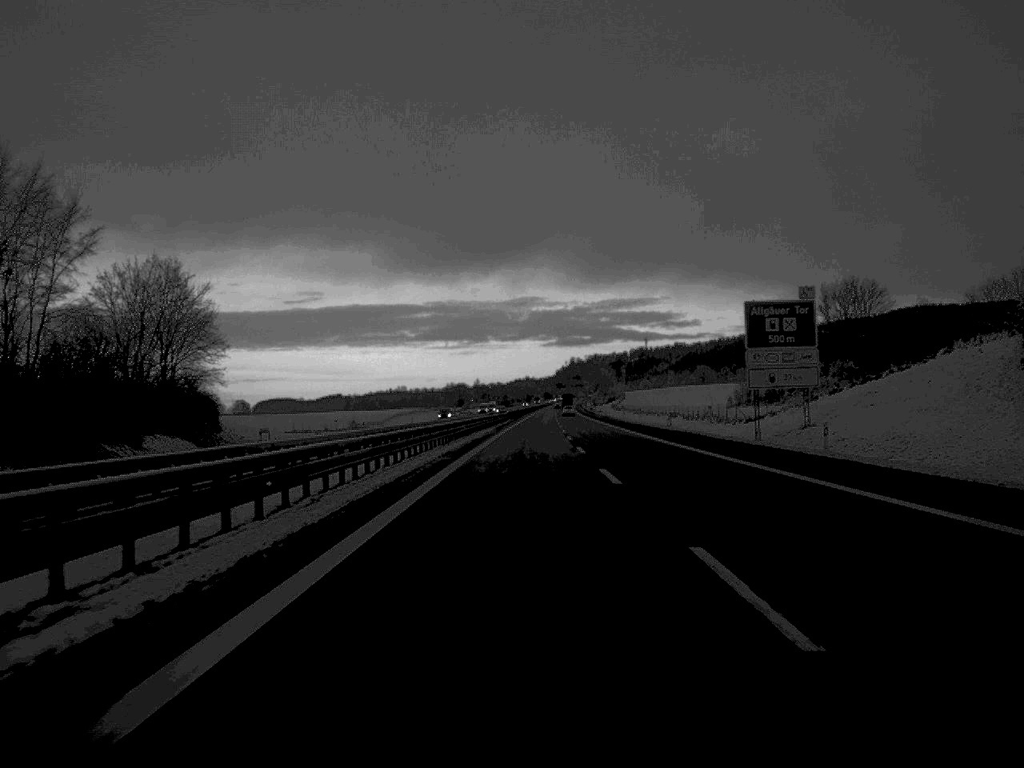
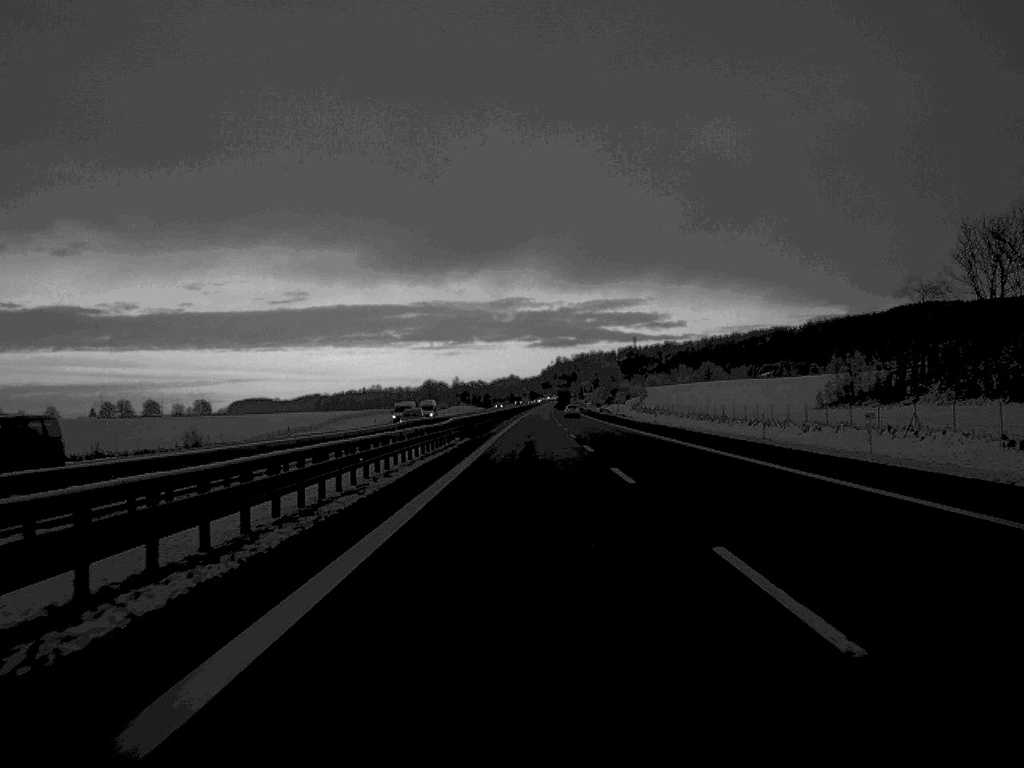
(+0.5, +89.6) m; +1°
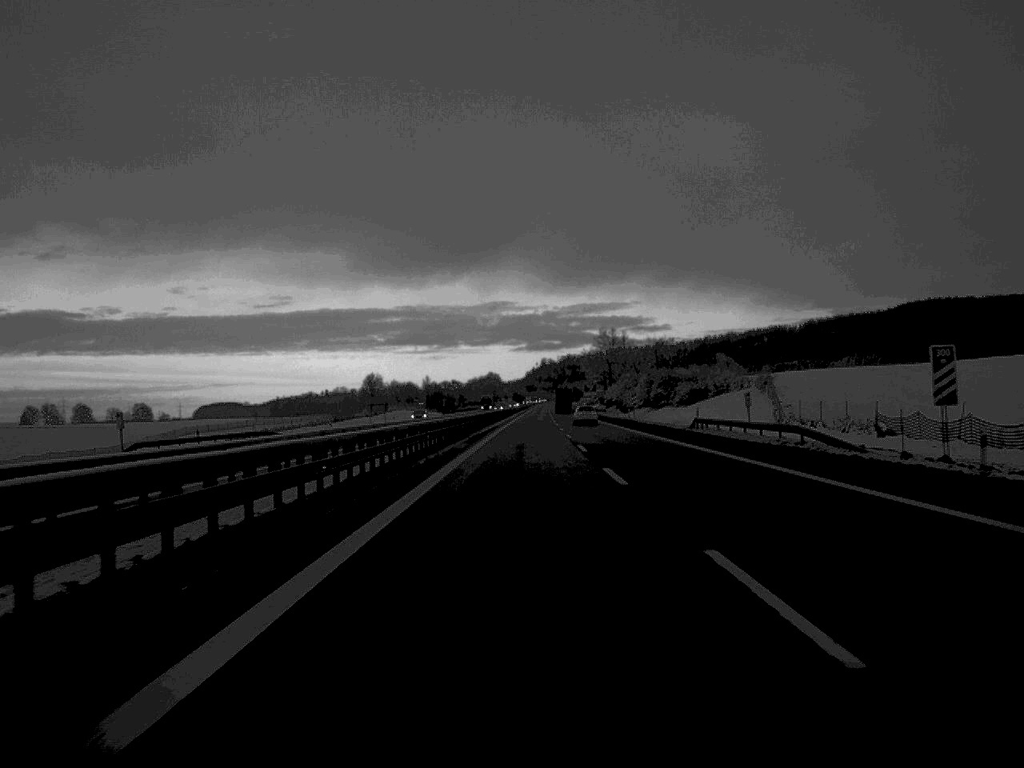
(+1.0, +125.6) m; +1°
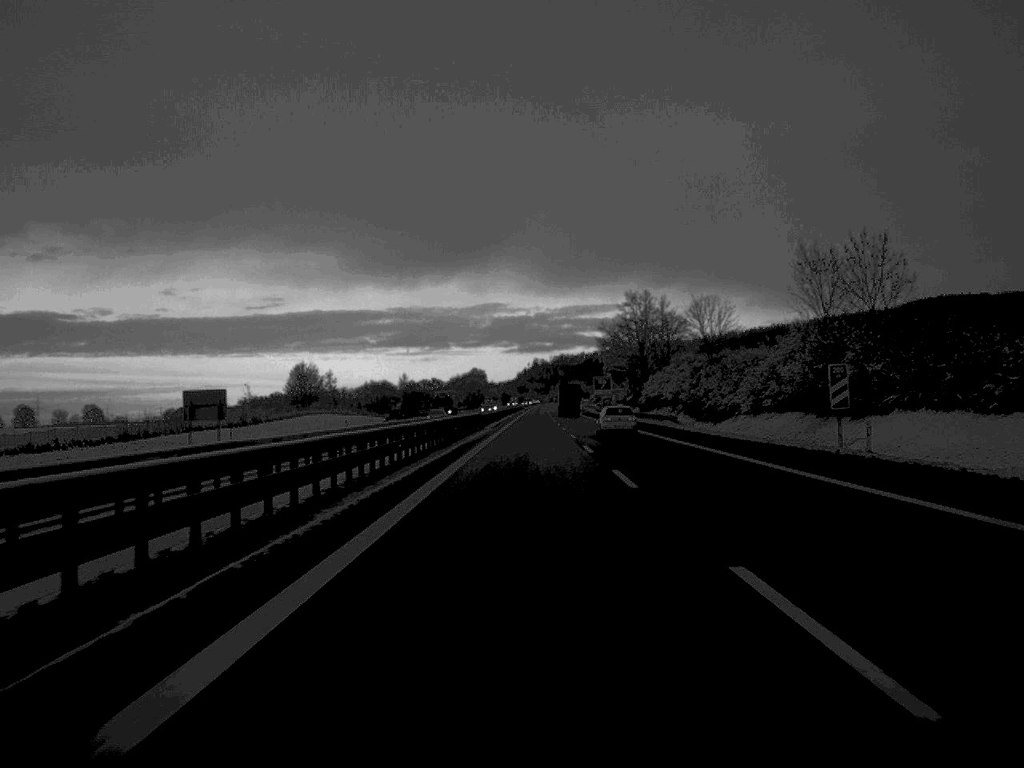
(+0.3, +90.8) m; 0°
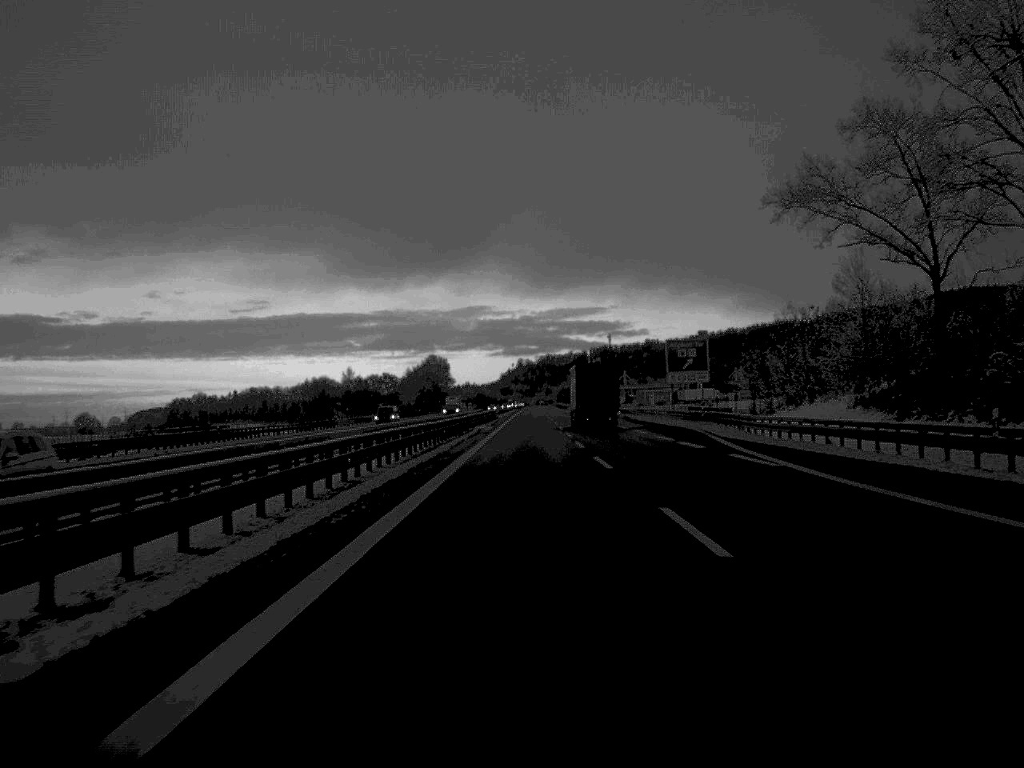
(+0.9, +153.7) m; +1°
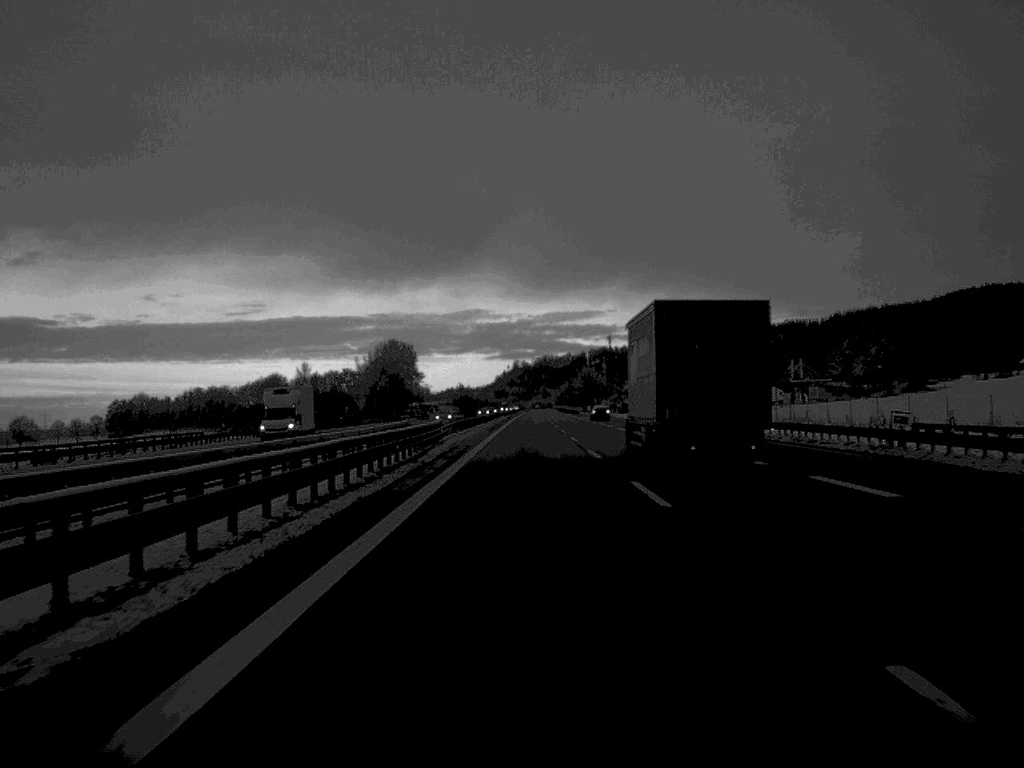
(+0.1, +93.6) m; 0°
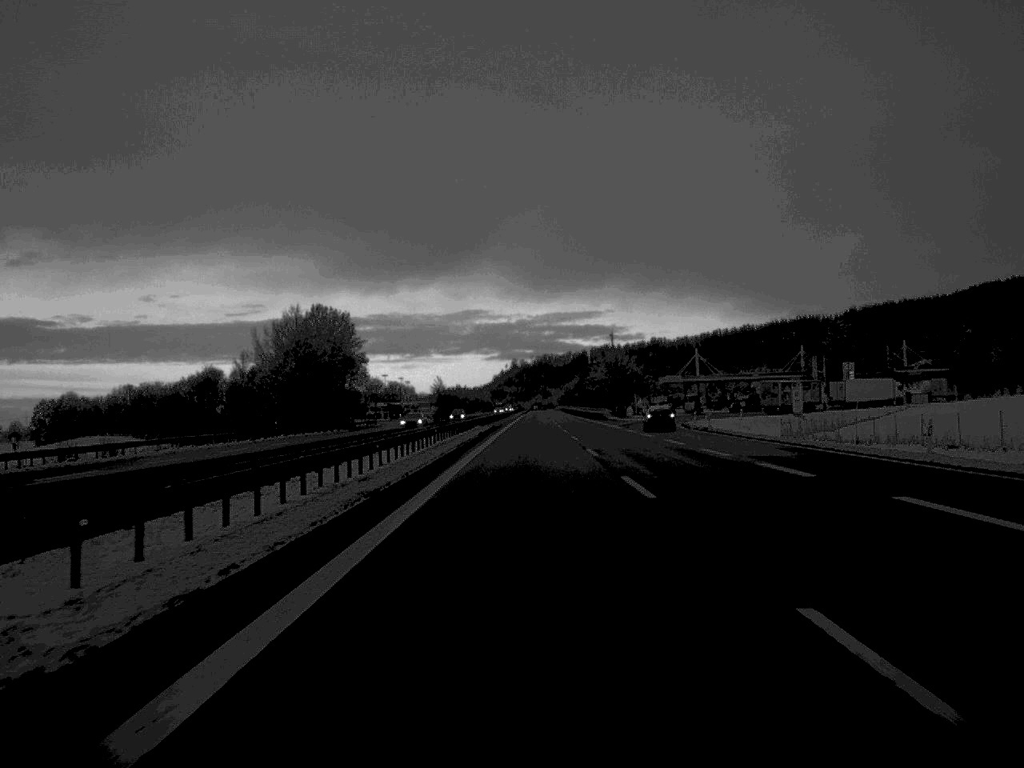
(+0.1, +87.4) m; 0°
